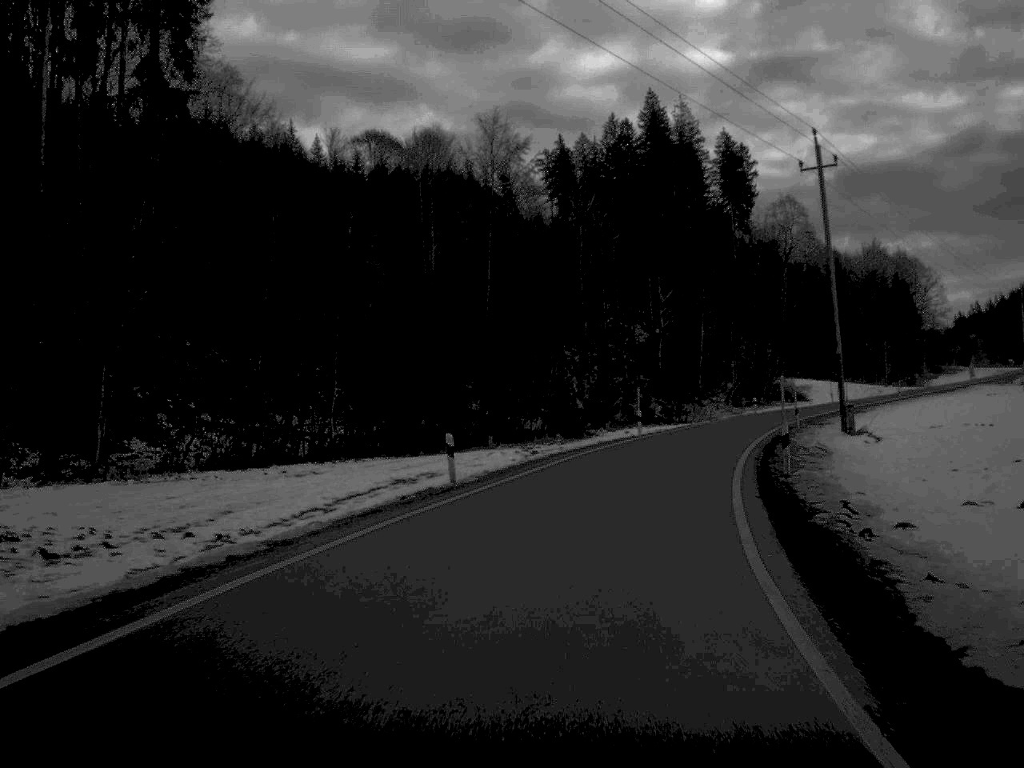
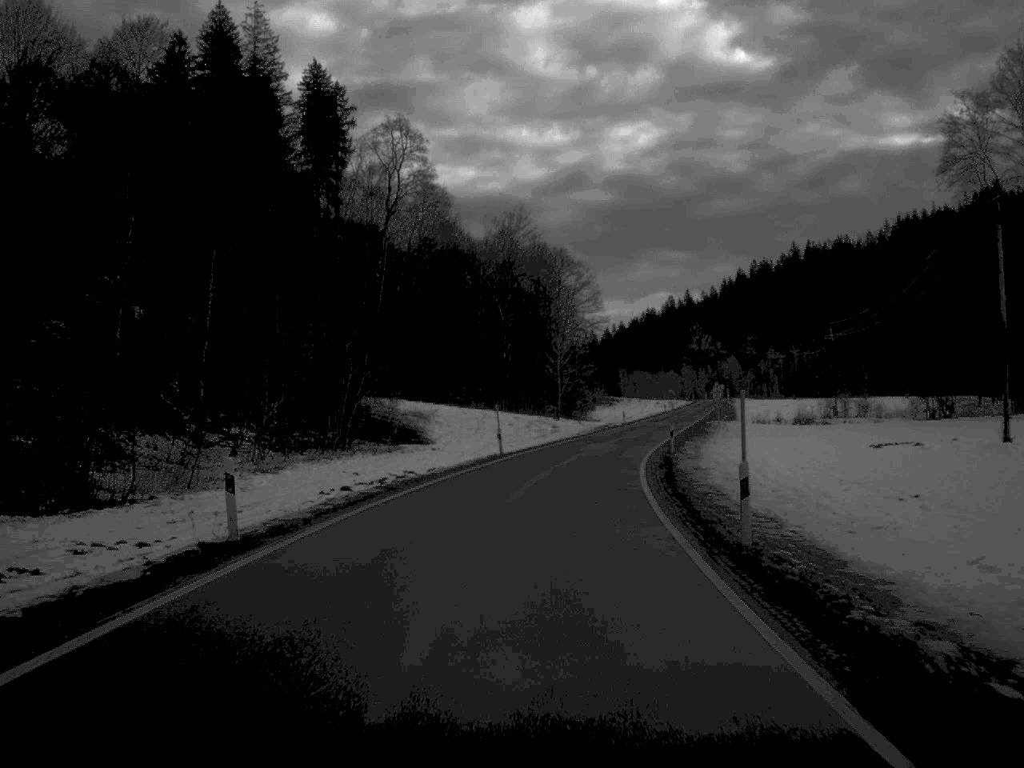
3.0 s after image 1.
(+13.8, +72.0) m; +18°
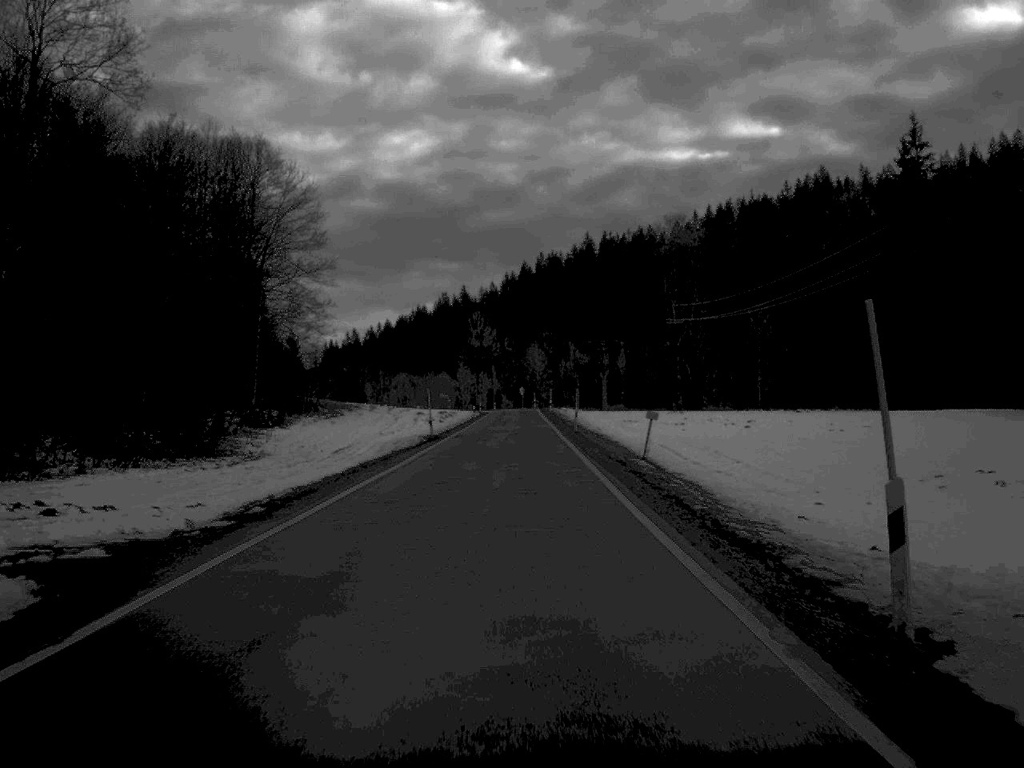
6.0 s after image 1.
(+9.8, +90.0) m; +10°
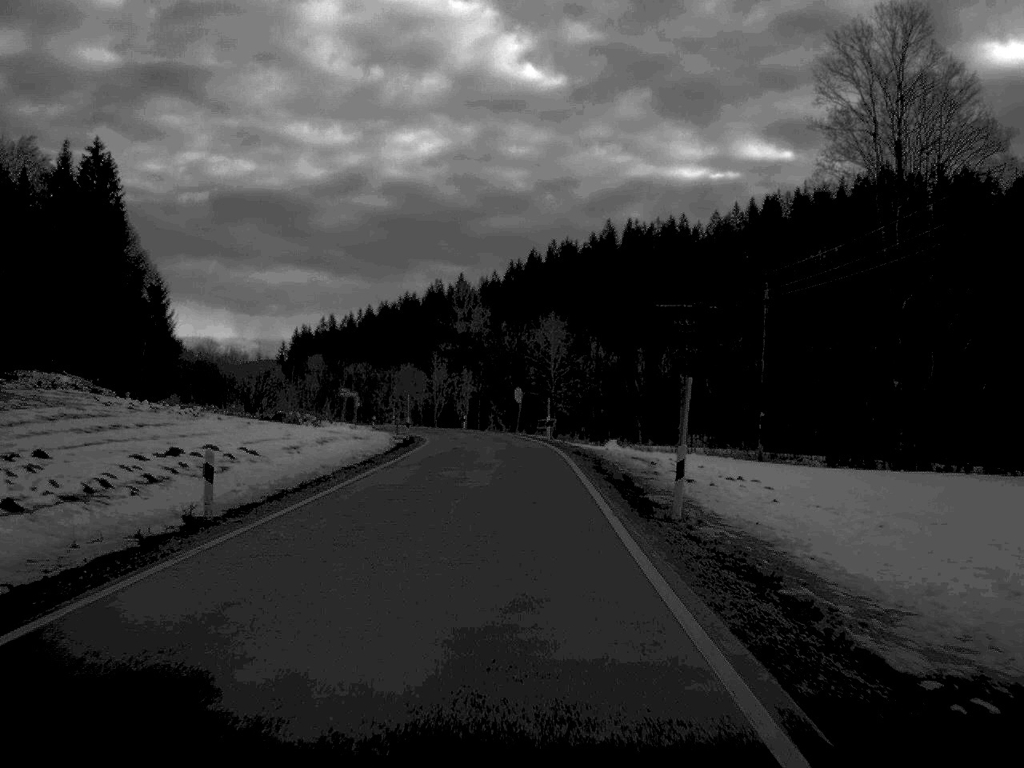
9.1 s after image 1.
(-0.1, +89.3) m; 0°
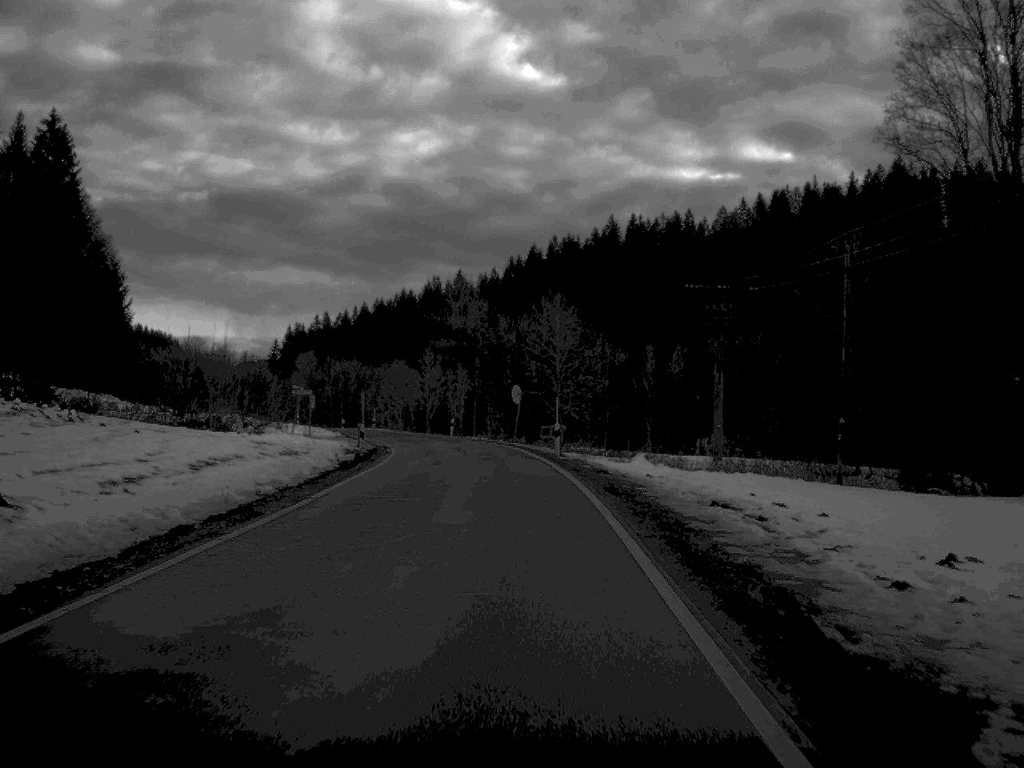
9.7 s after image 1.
(0.0, +16.0) m; 0°
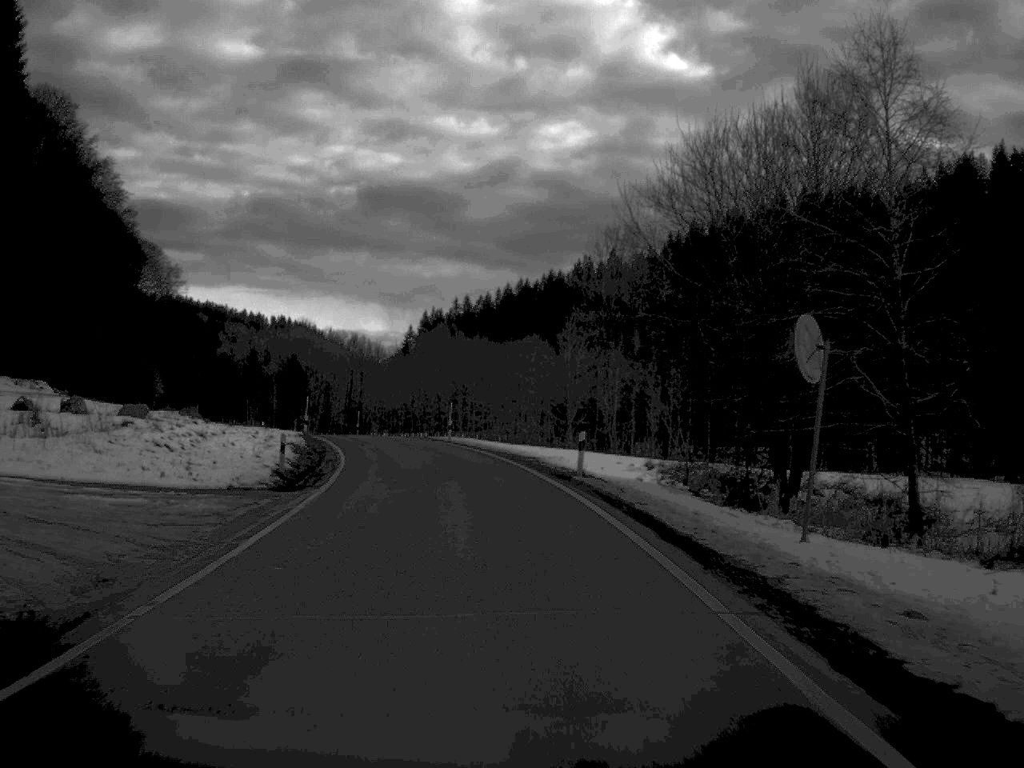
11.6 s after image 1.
(-2.4, +50.6) m; -7°
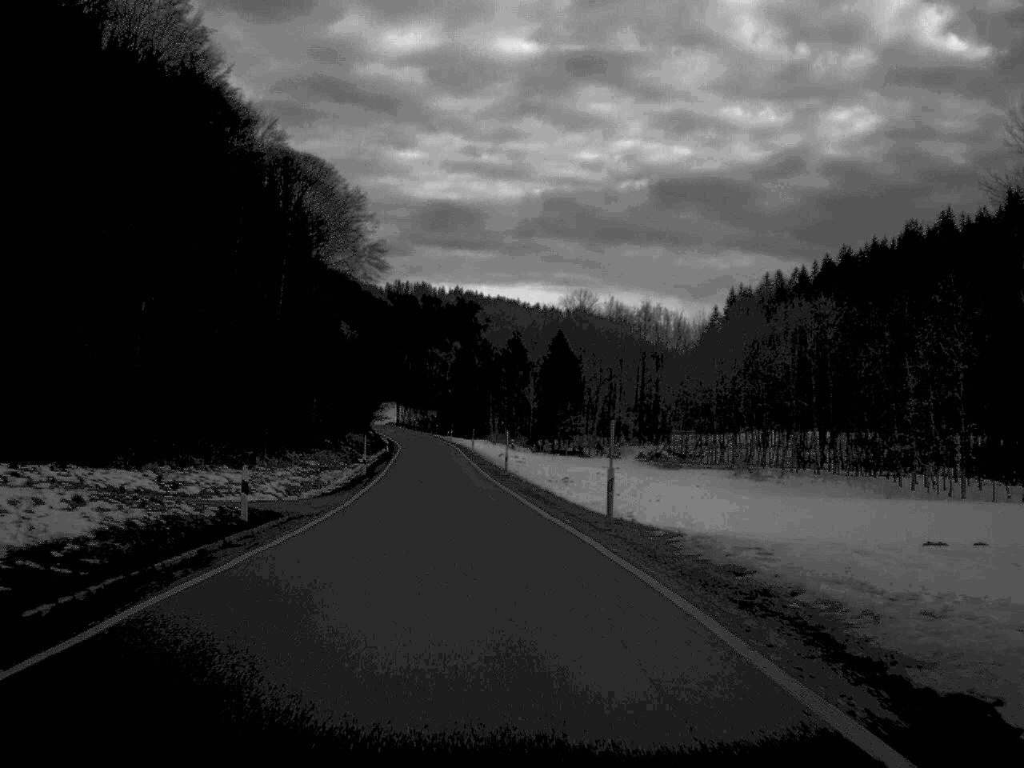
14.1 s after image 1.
(-7.6, +65.5) m; -14°
